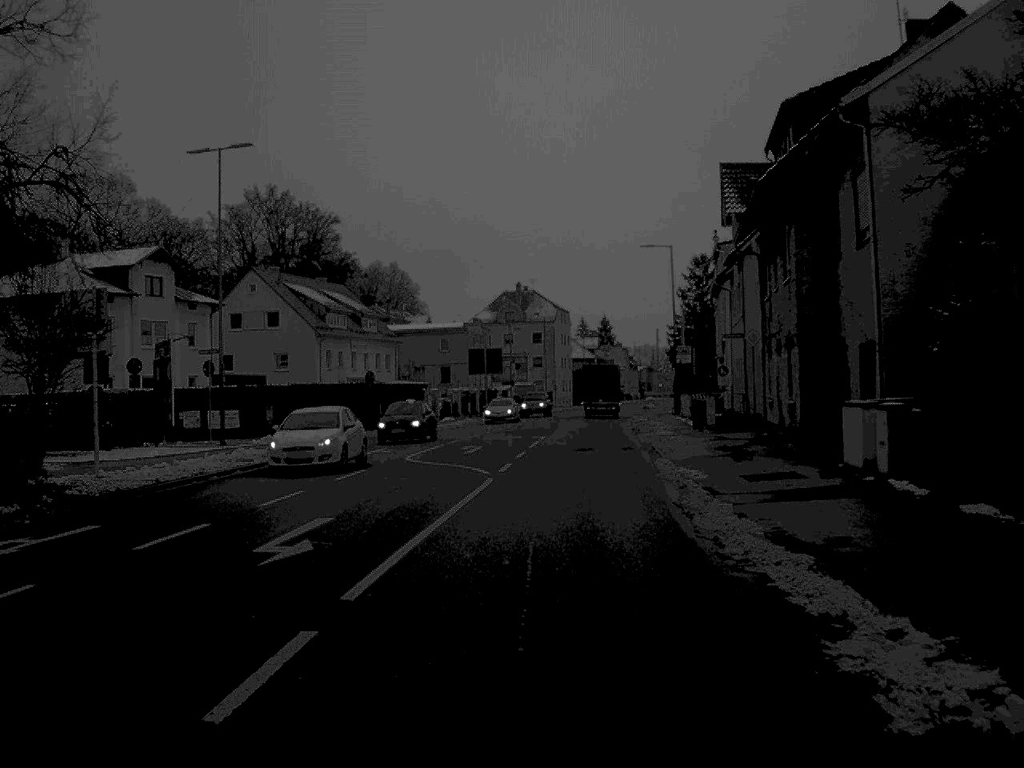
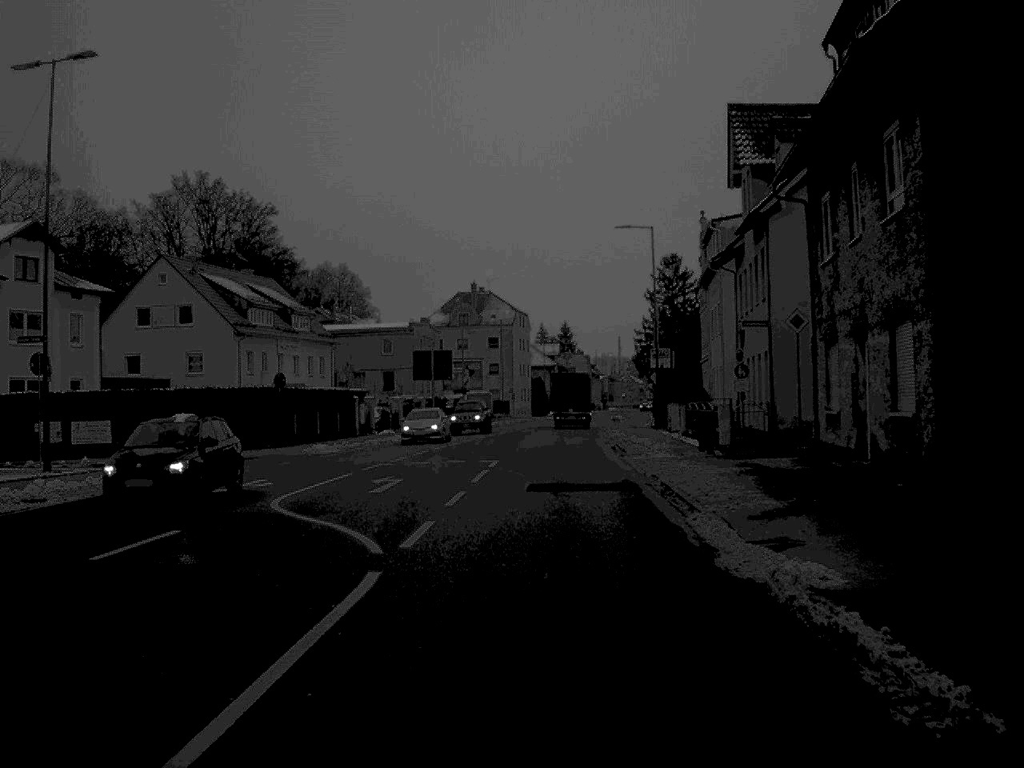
(+0.3, +12.7) m; +2°
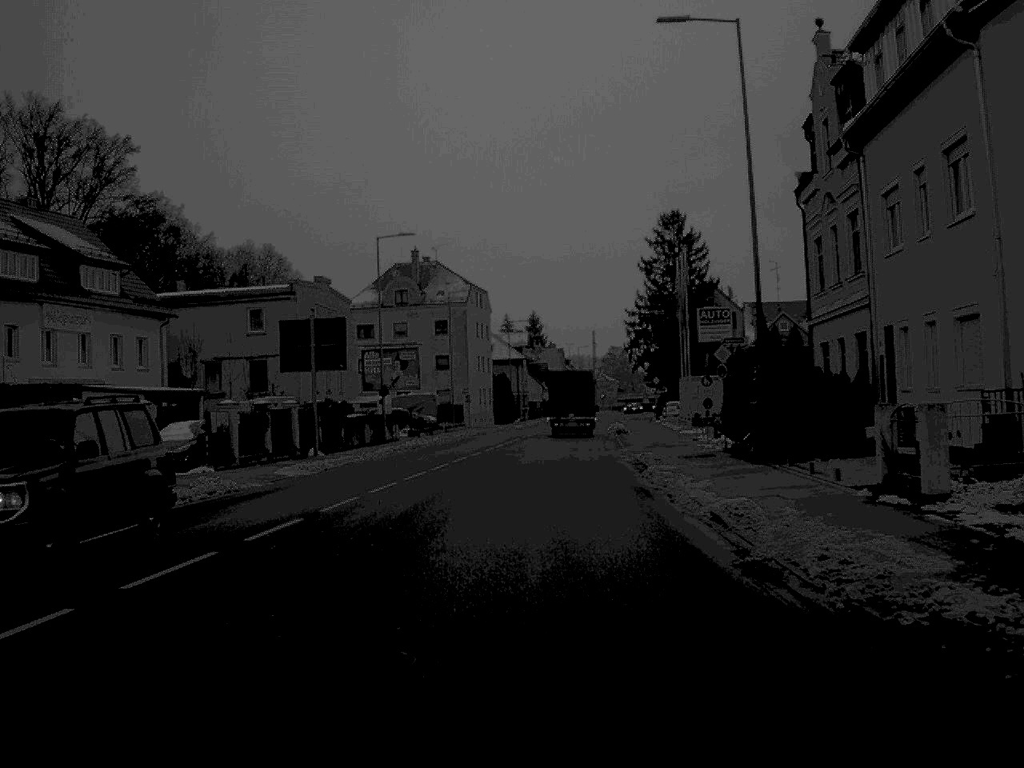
(+0.6, +36.0) m; +2°
